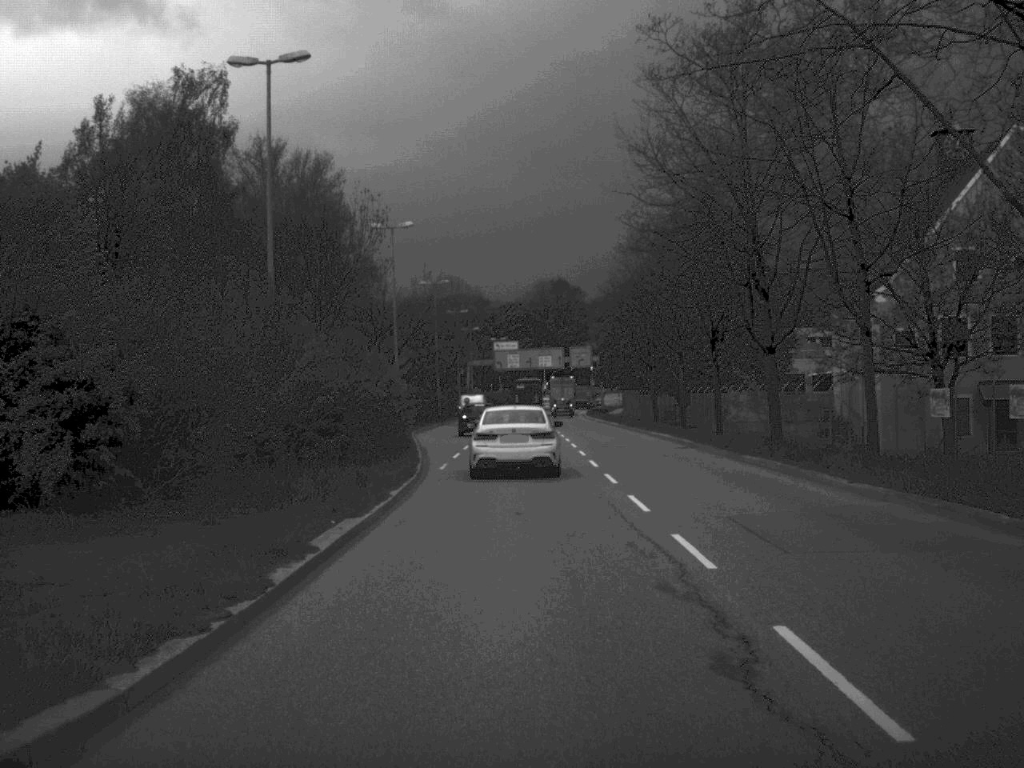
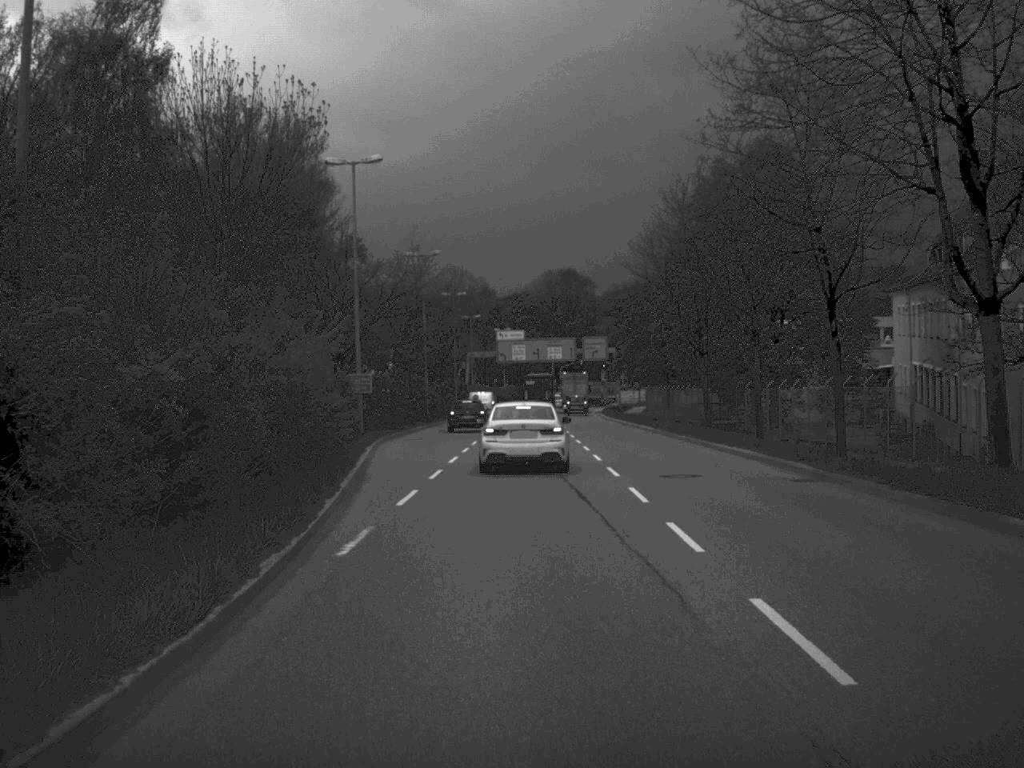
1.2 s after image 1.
(-0.1, +16.5) m; 0°
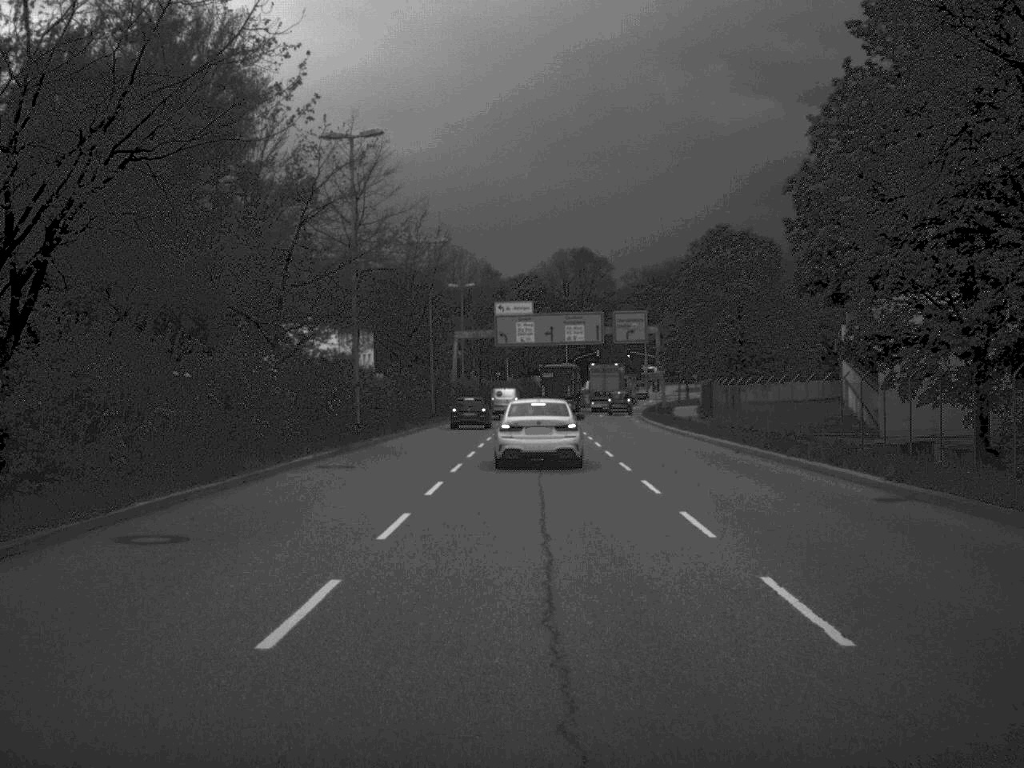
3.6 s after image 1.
(-0.2, +34.3) m; -1°
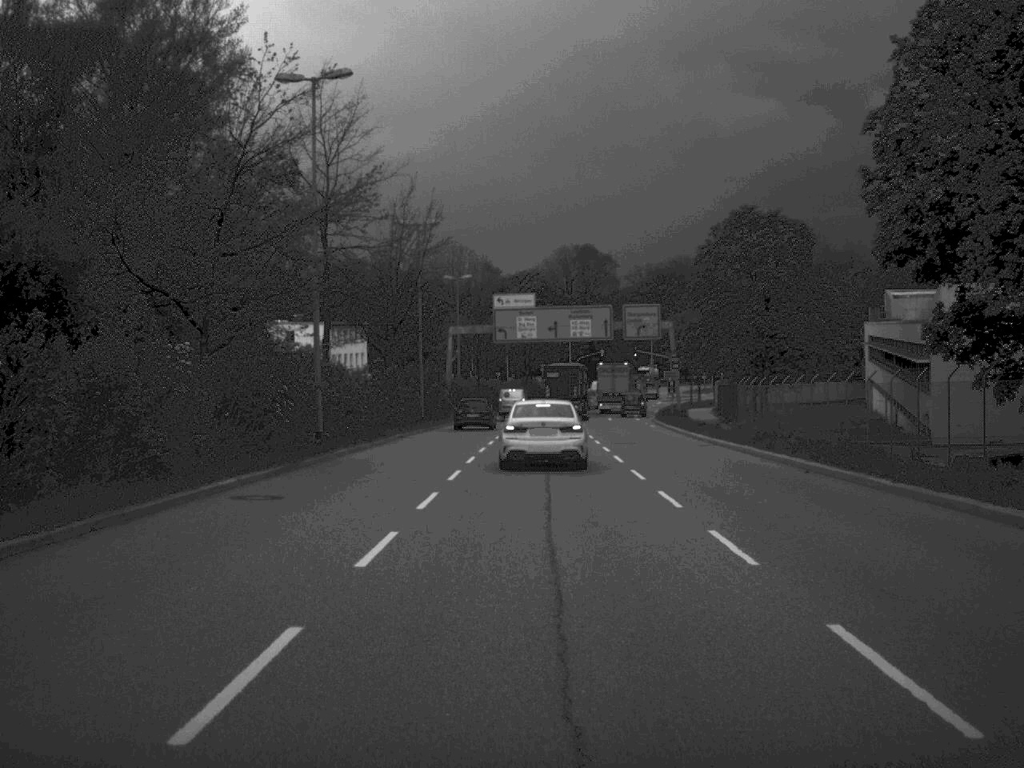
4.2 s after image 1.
(0.0, +8.1) m; 0°
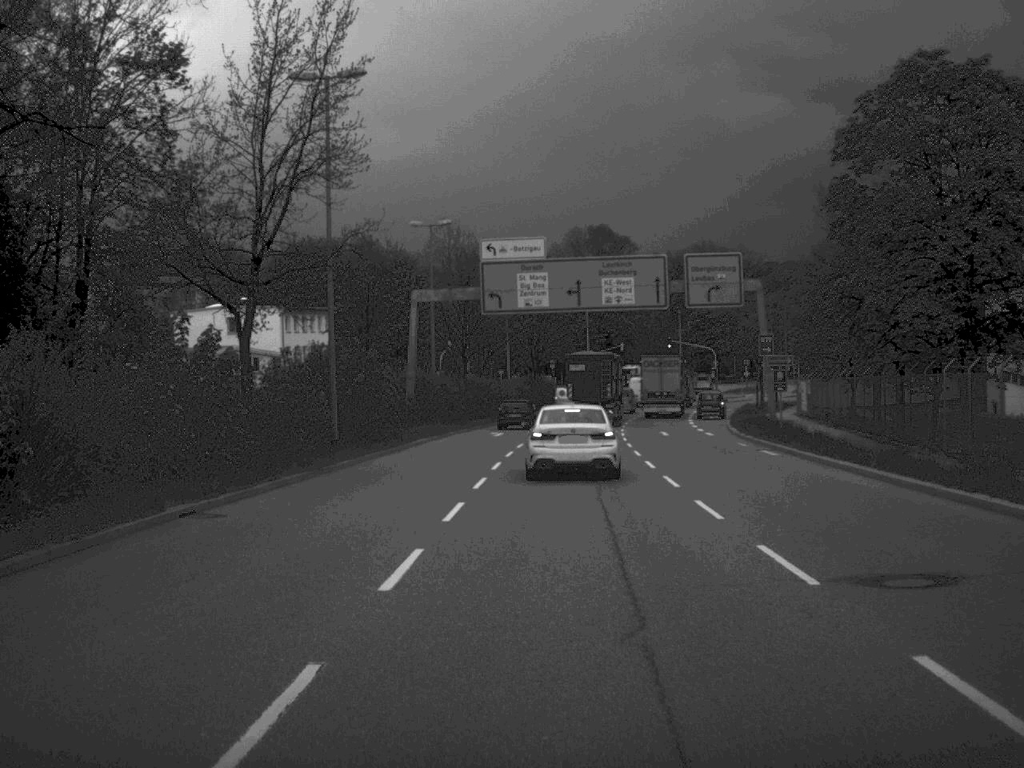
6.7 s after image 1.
(0.0, +30.4) m; -1°
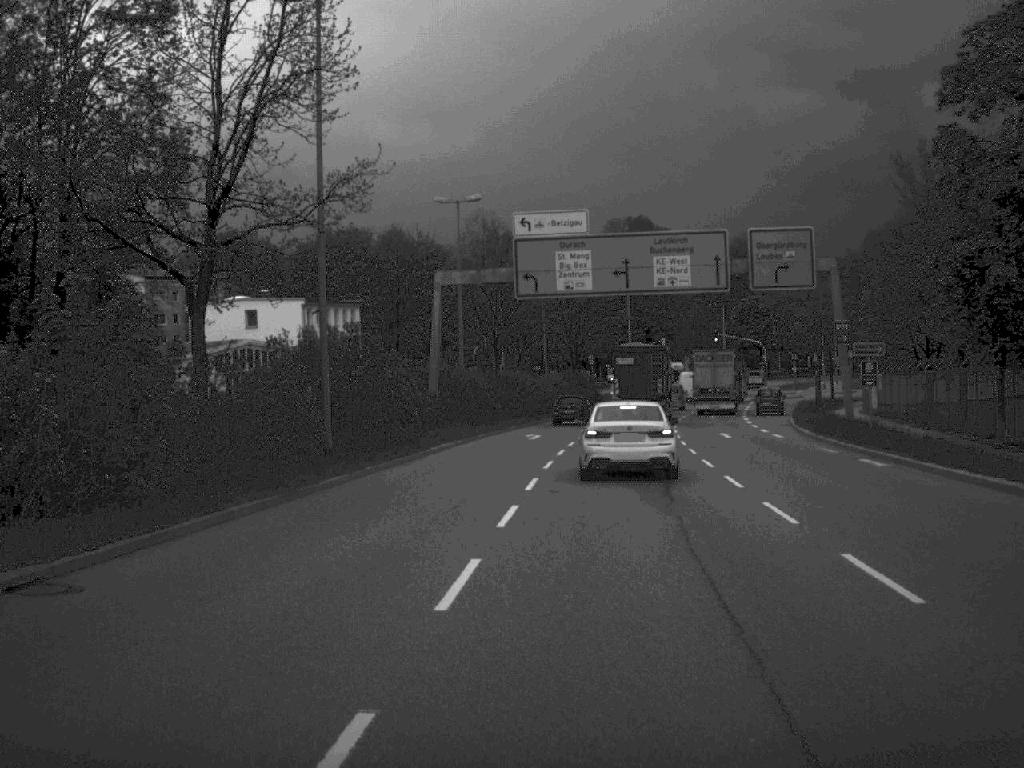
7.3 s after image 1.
(-0.1, +7.0) m; -2°
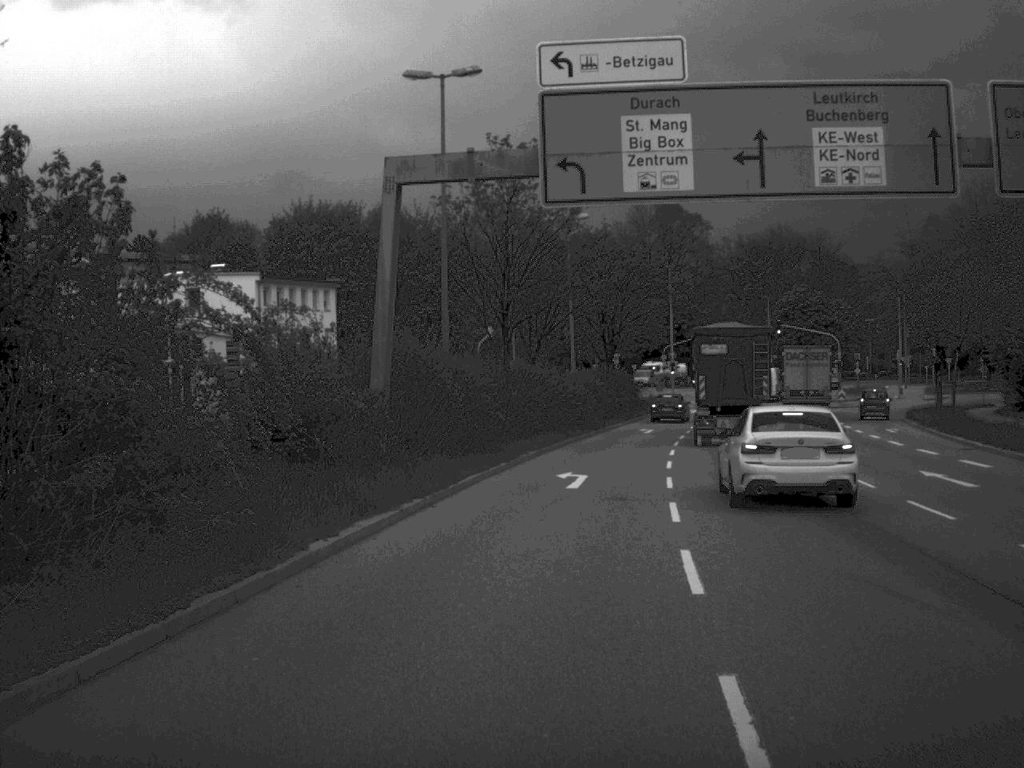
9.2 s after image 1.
(-0.4, +23.0) m; 0°
